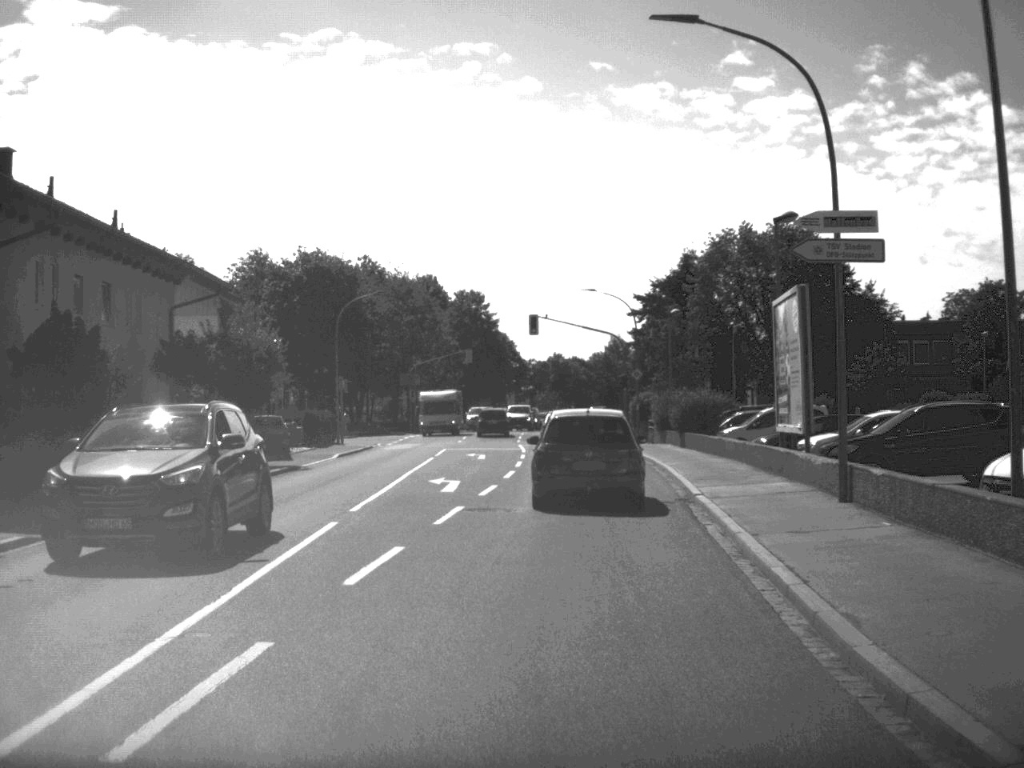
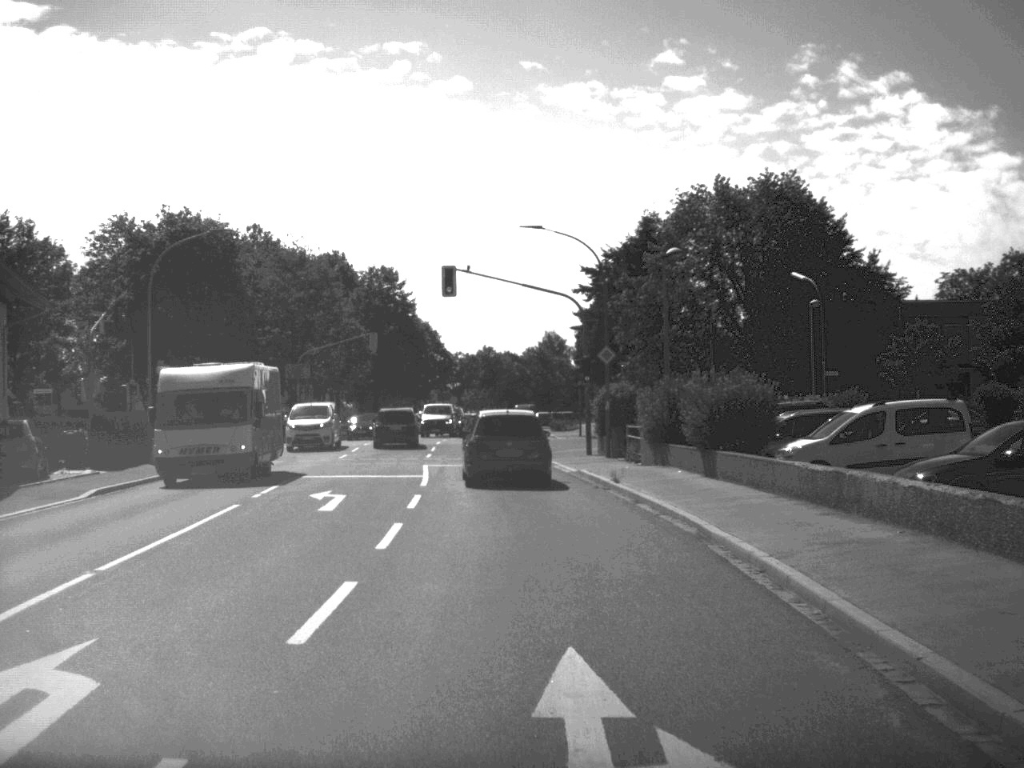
(+0.5, +20.5) m; +3°
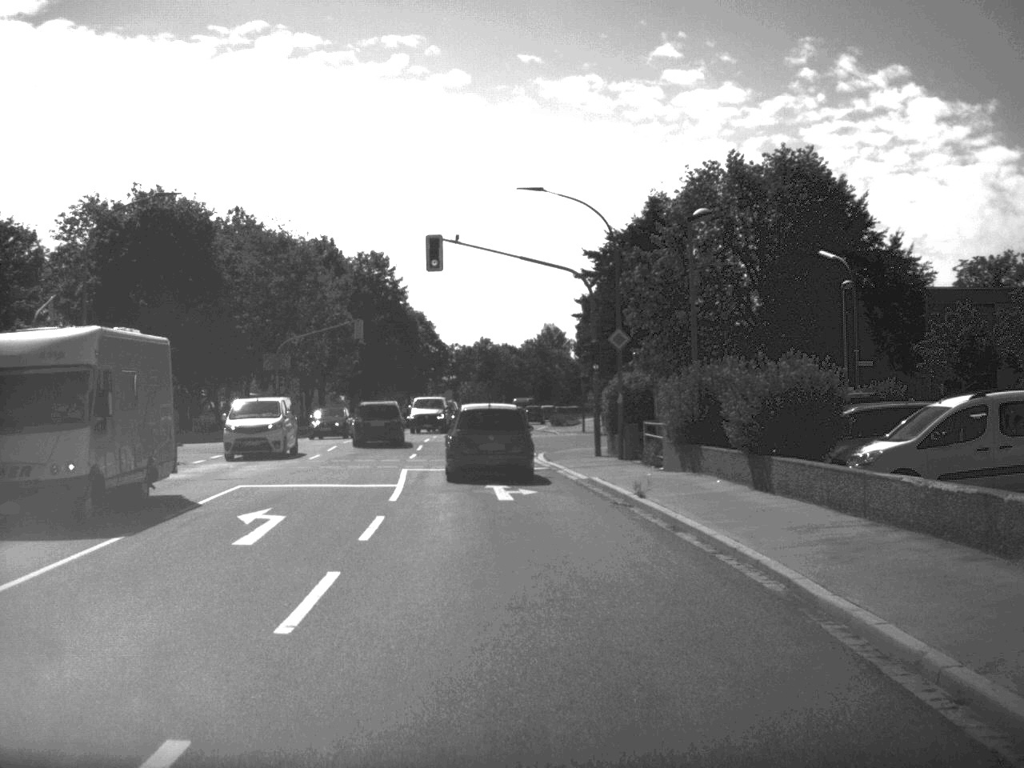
(0.0, +5.7) m; 0°
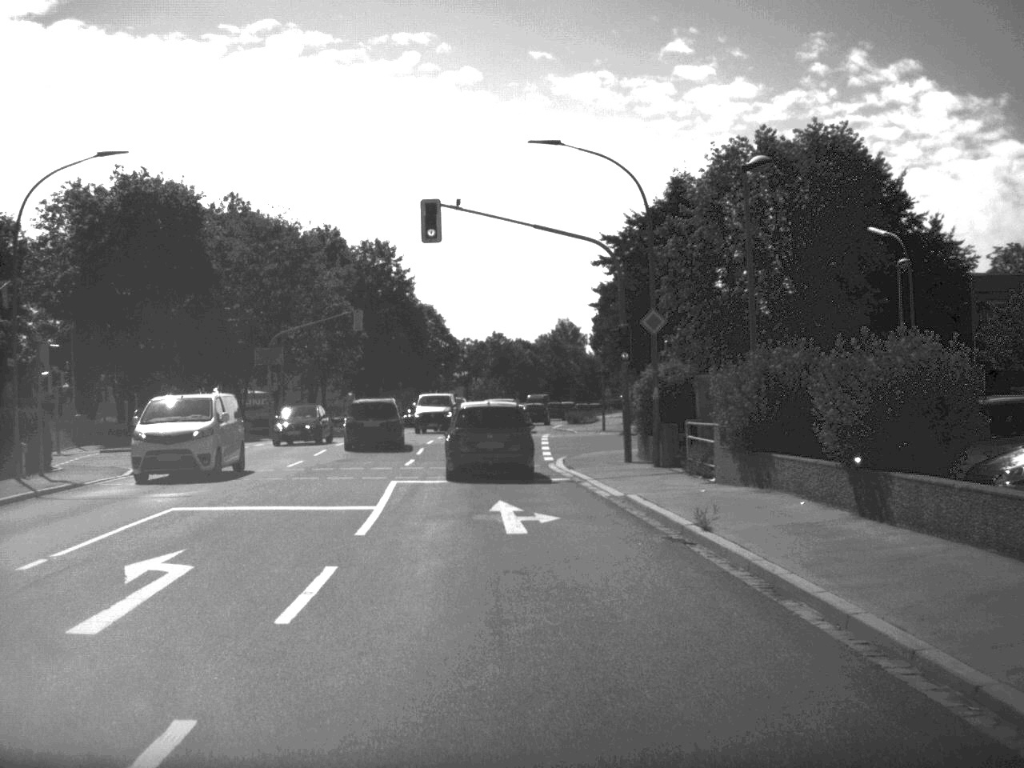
(0.0, +5.6) m; -1°
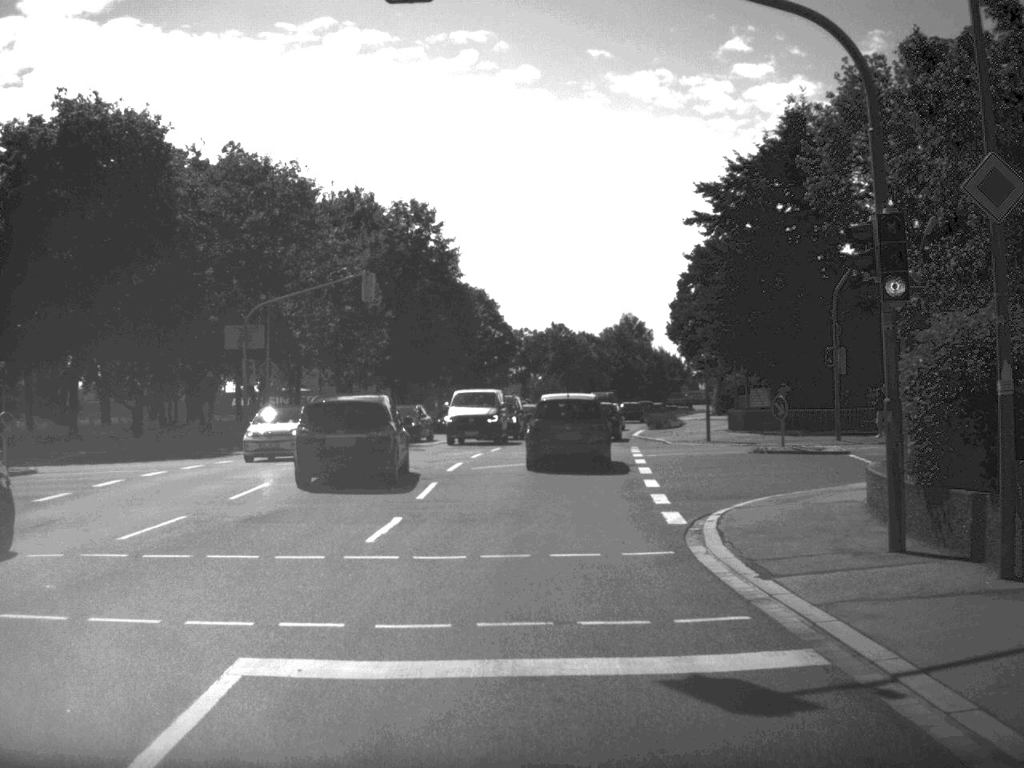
(-0.5, +17.4) m; -3°
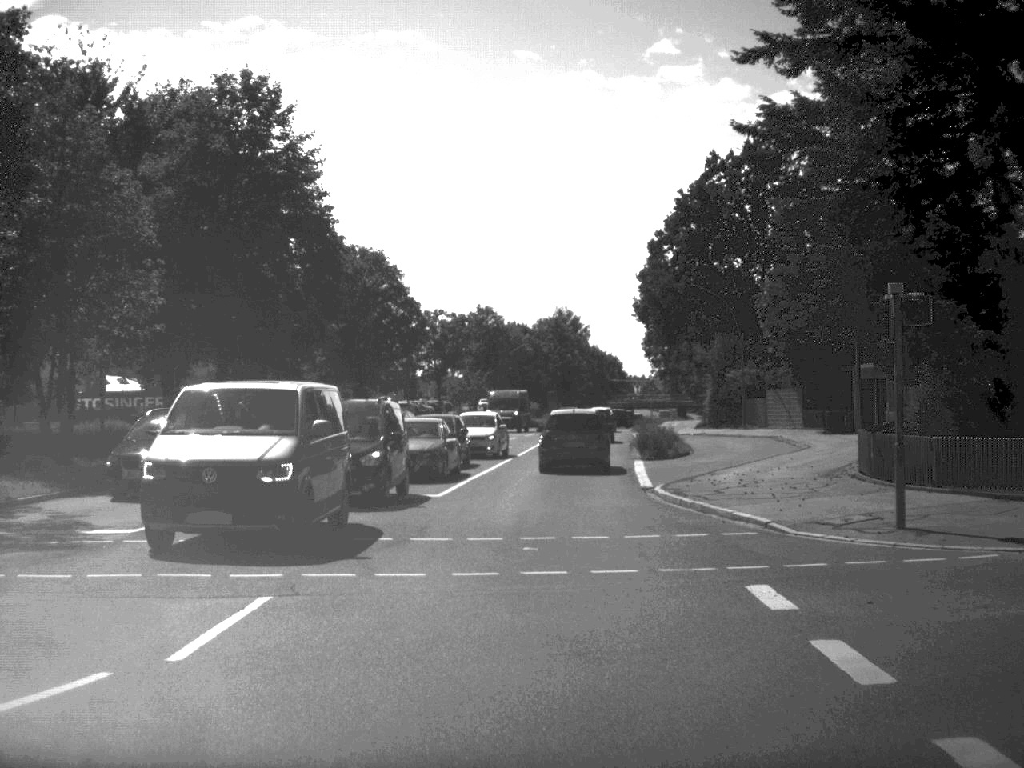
(+0.6, +29.8) m; +3°
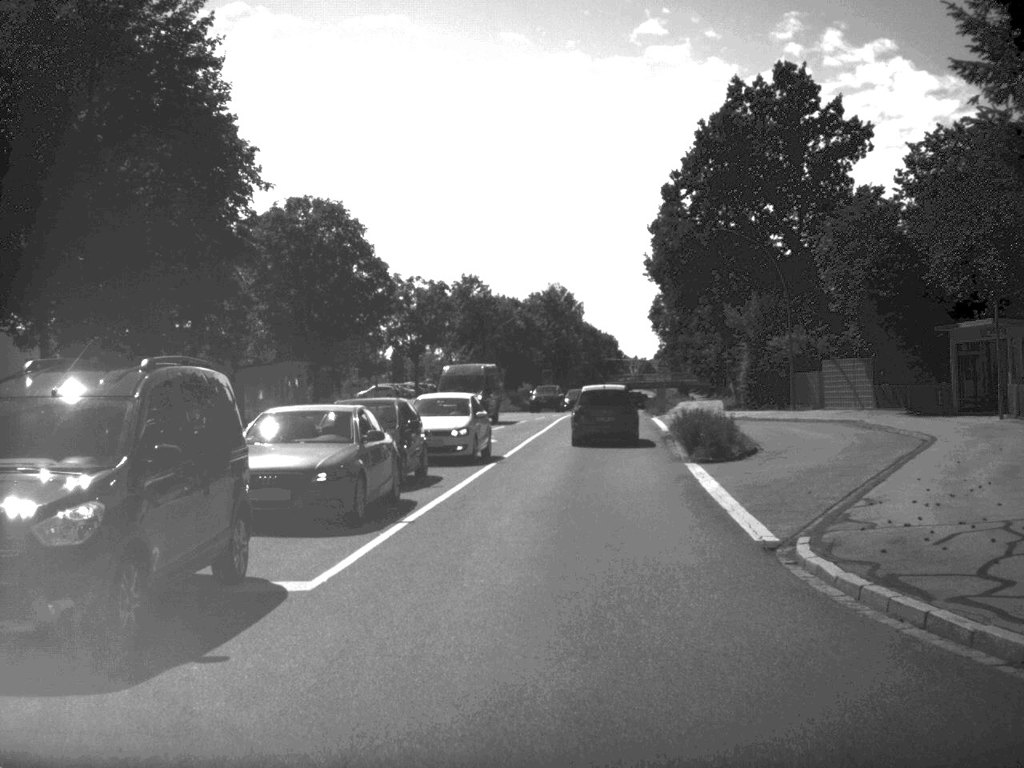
(0.0, +13.5) m; 0°
